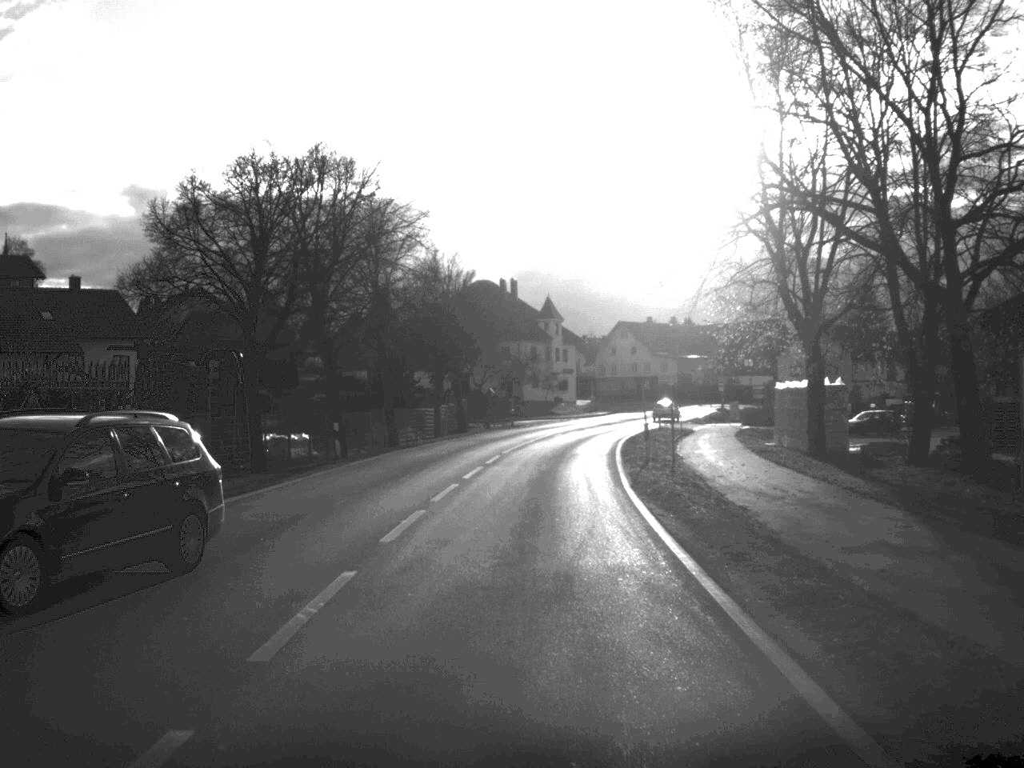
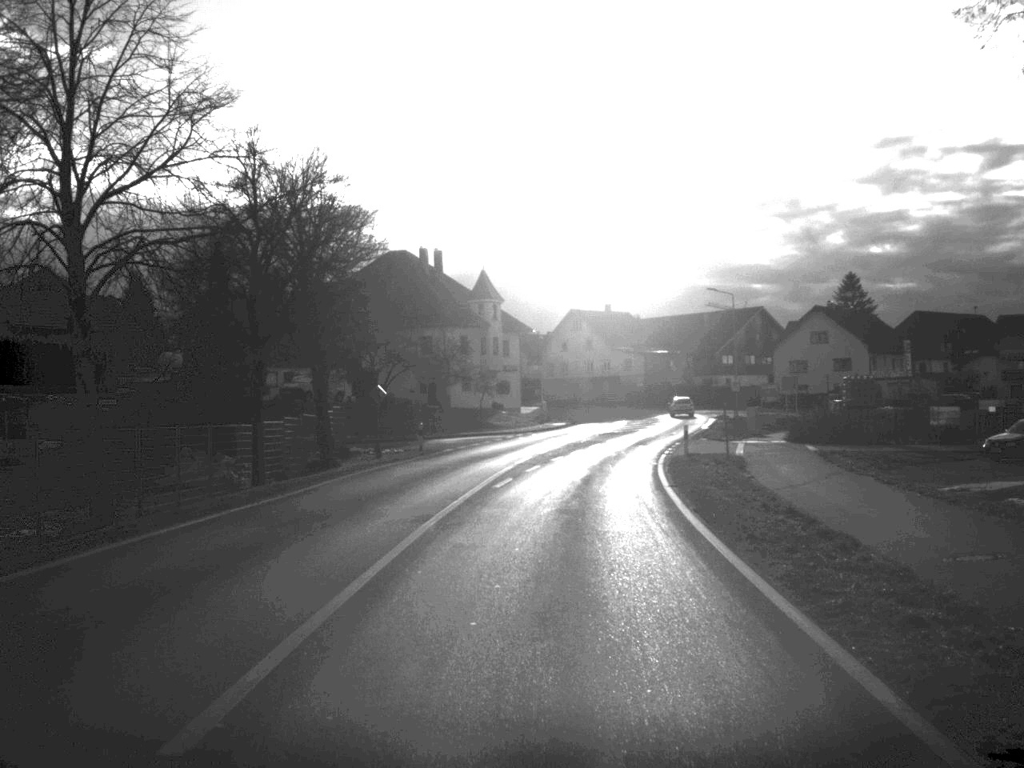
(+0.5, +32.7) m; +3°
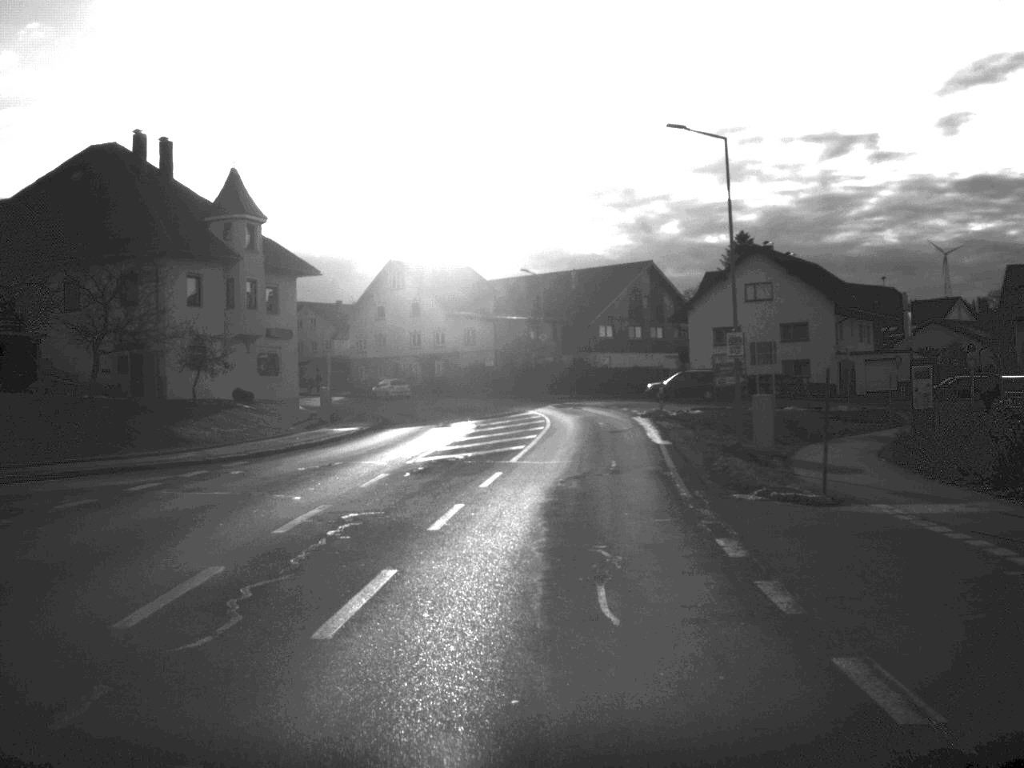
(+2.5, +40.9) m; +7°
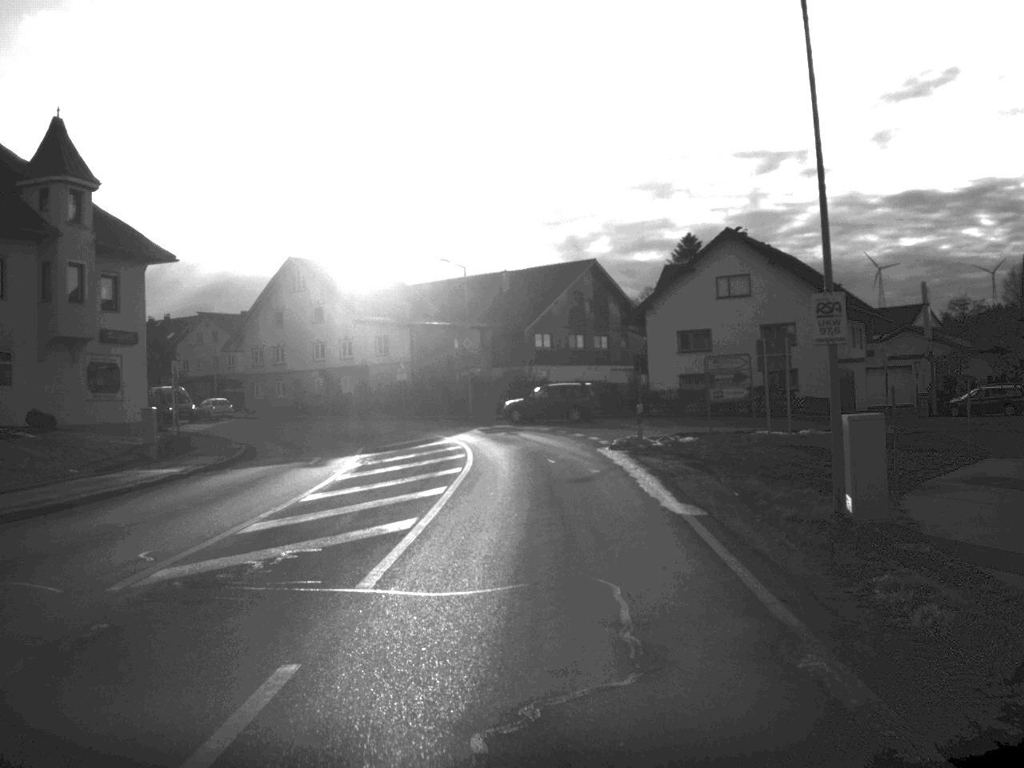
(+0.4, +15.5) m; +3°
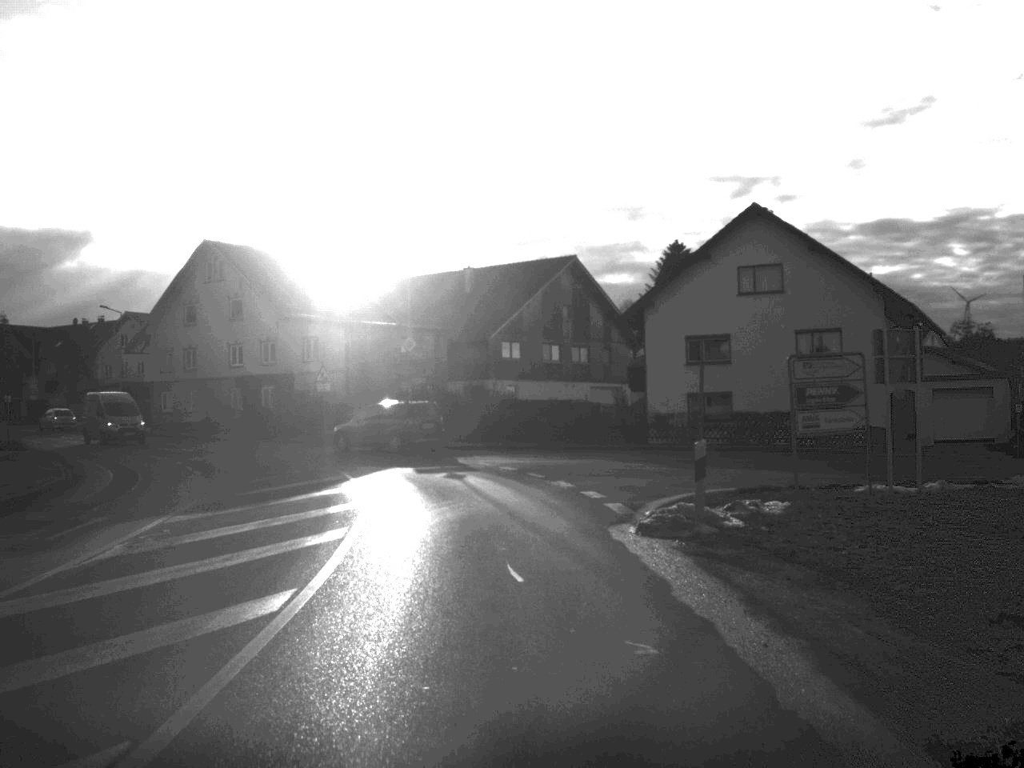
(+0.3, +15.8) m; +1°
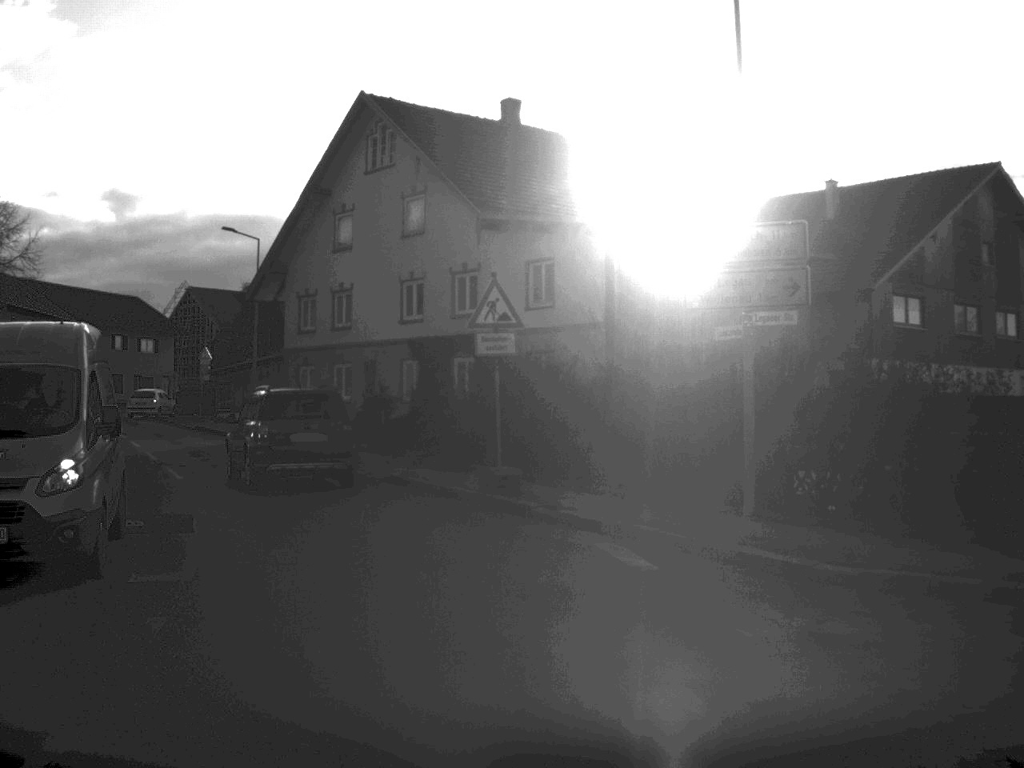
(-2.8, +32.4) m; -15°
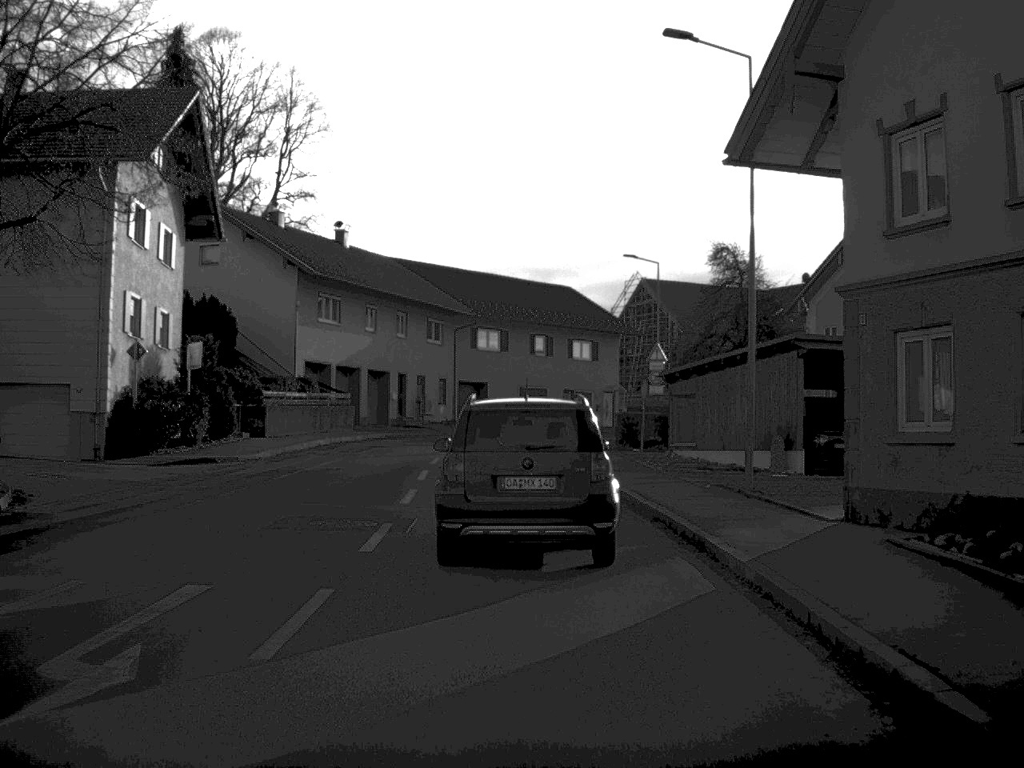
(-5.8, +27.8) m; -21°
